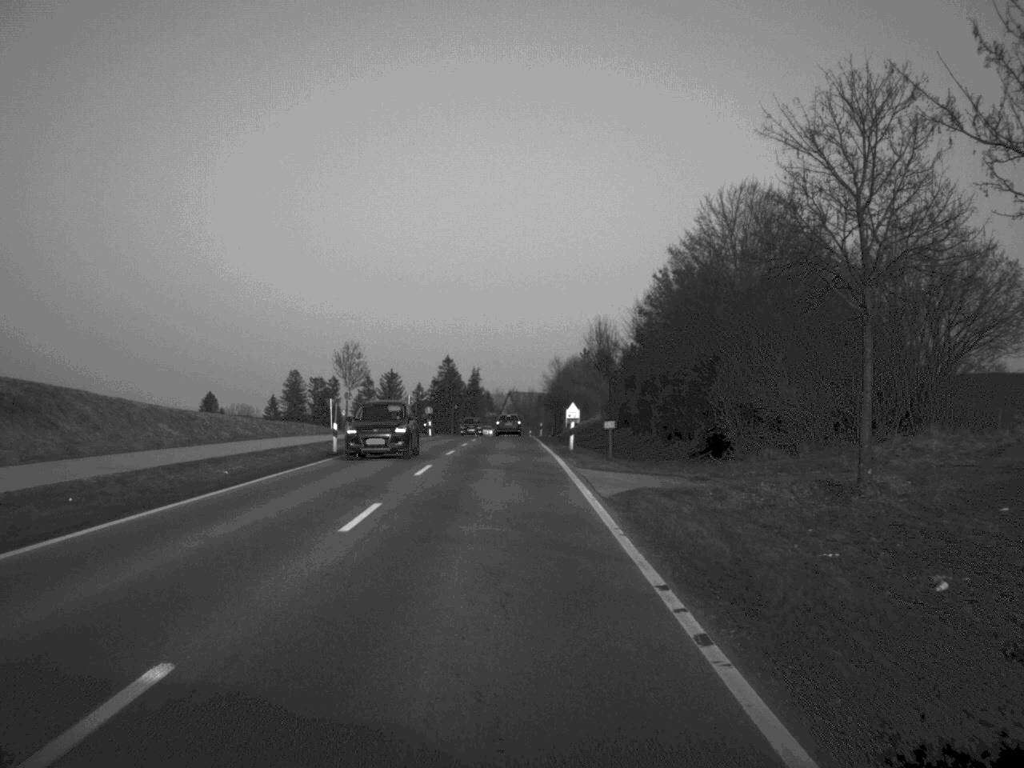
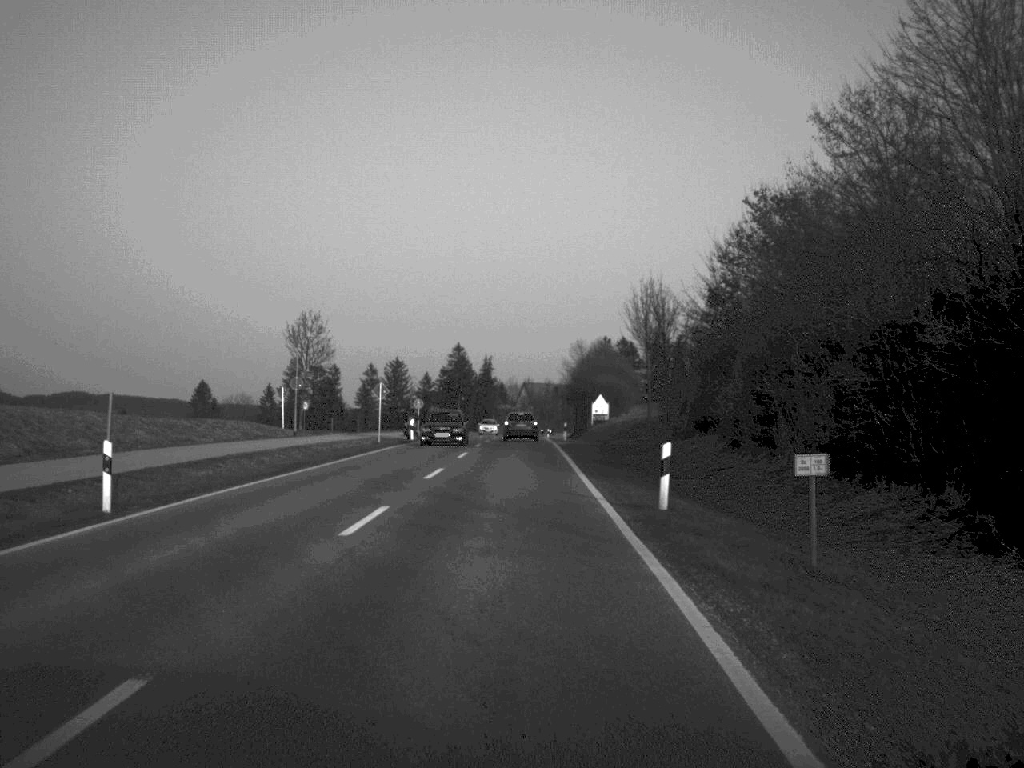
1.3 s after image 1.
(-0.2, +24.7) m; -1°
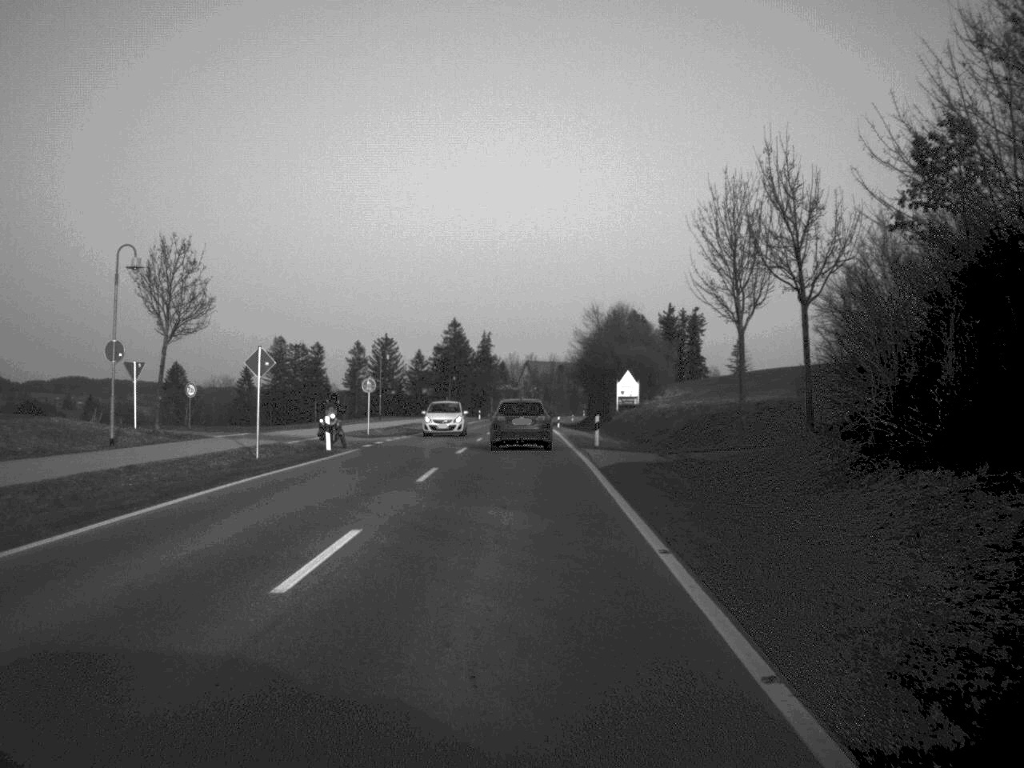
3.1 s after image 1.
(0.0, +27.9) m; 0°
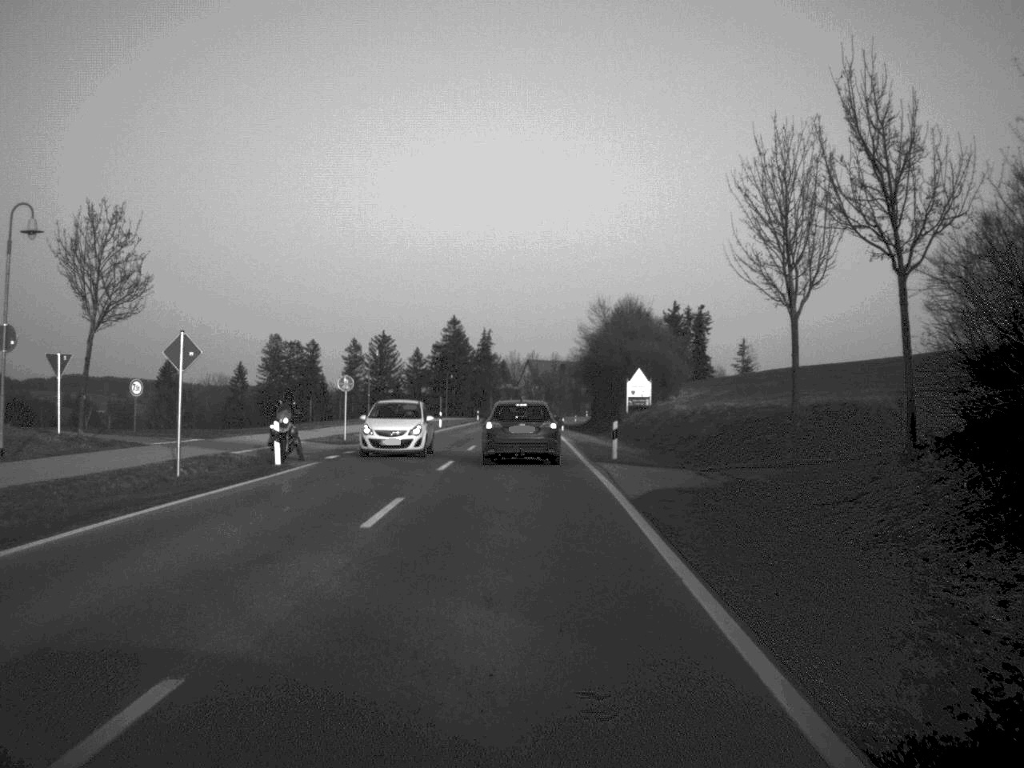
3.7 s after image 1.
(0.0, +7.6) m; 0°
